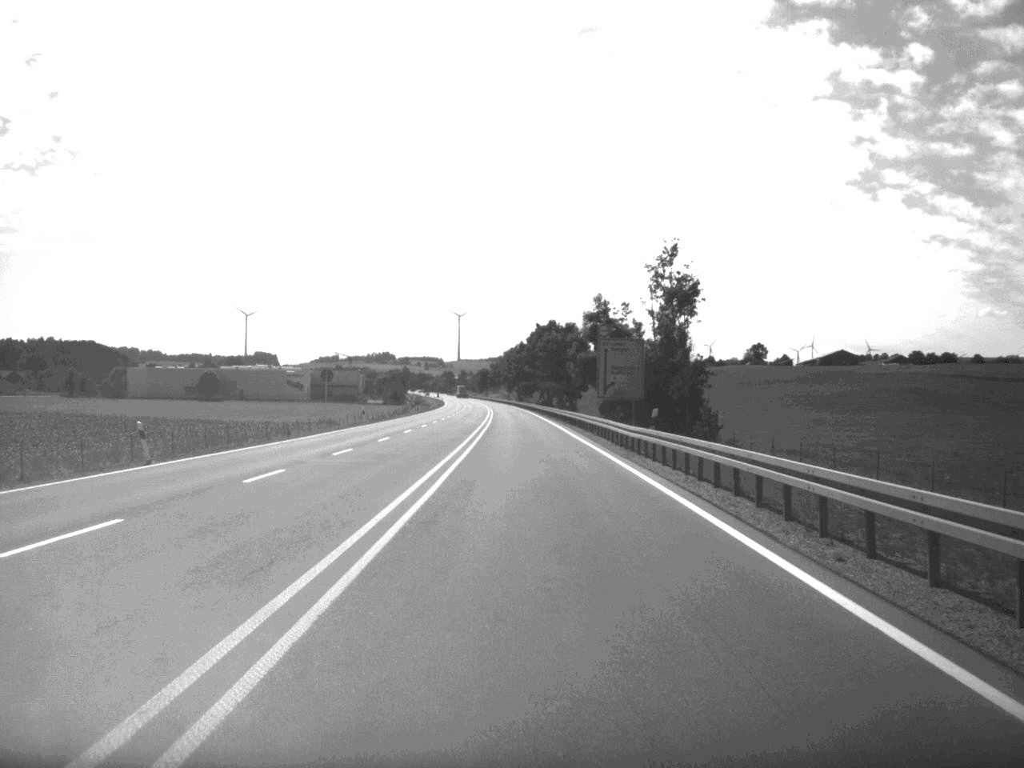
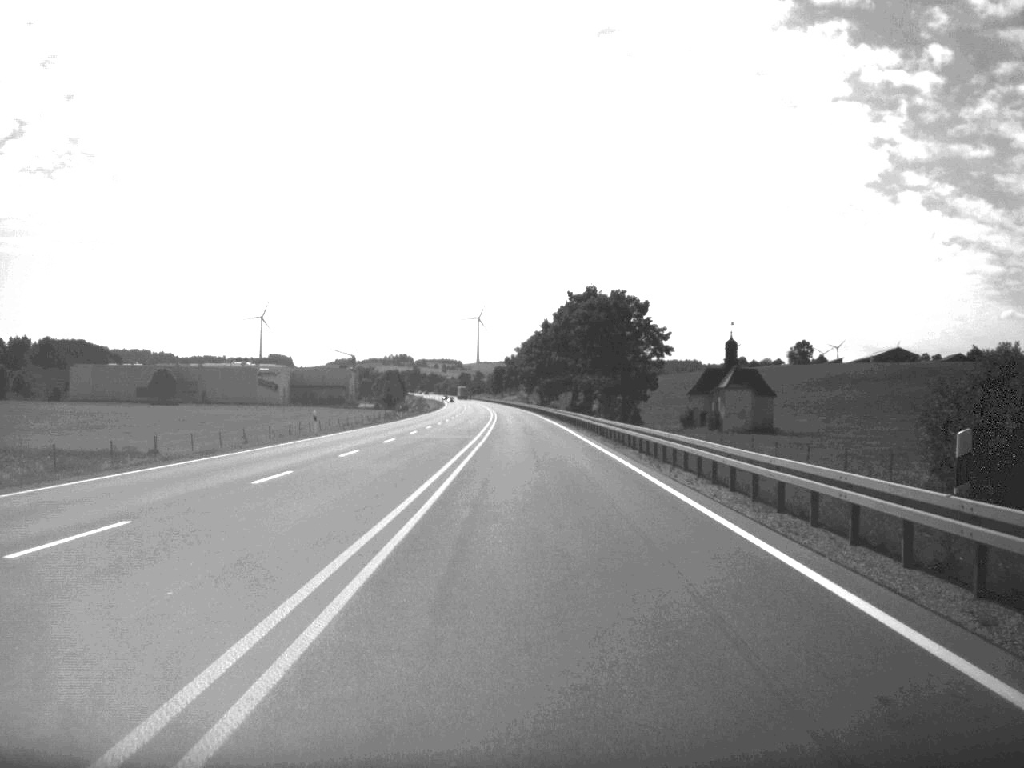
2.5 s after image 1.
(-0.8, +71.7) m; -1°
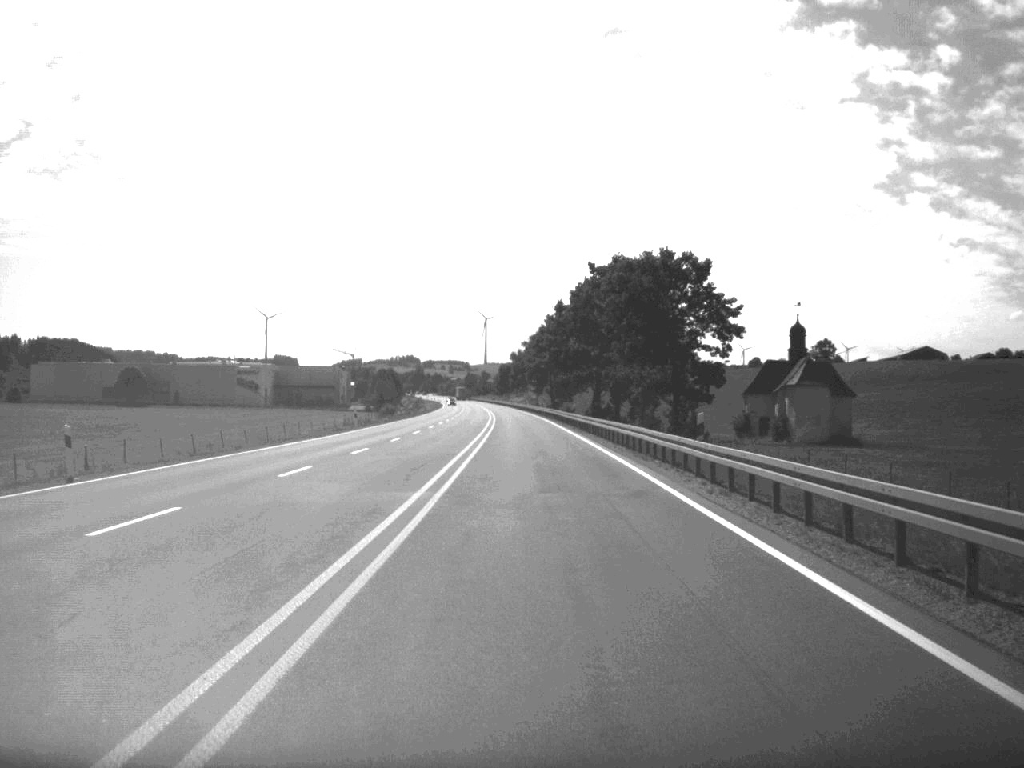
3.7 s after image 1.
(-0.1, +33.5) m; 0°
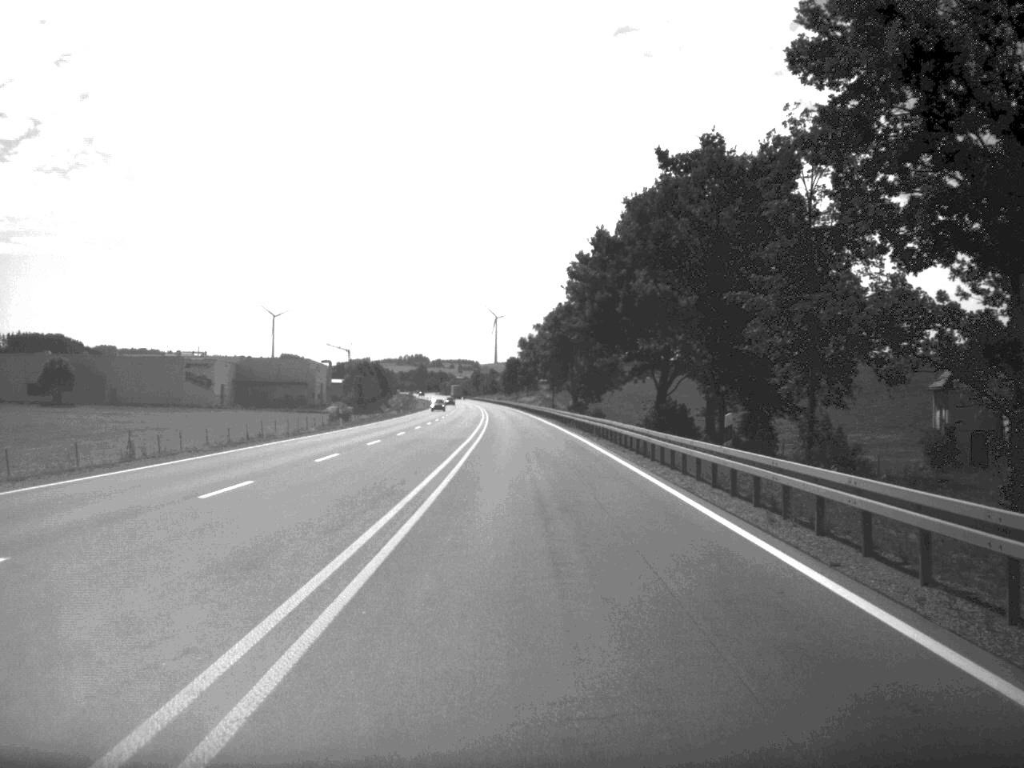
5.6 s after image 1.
(-0.3, +54.3) m; -1°
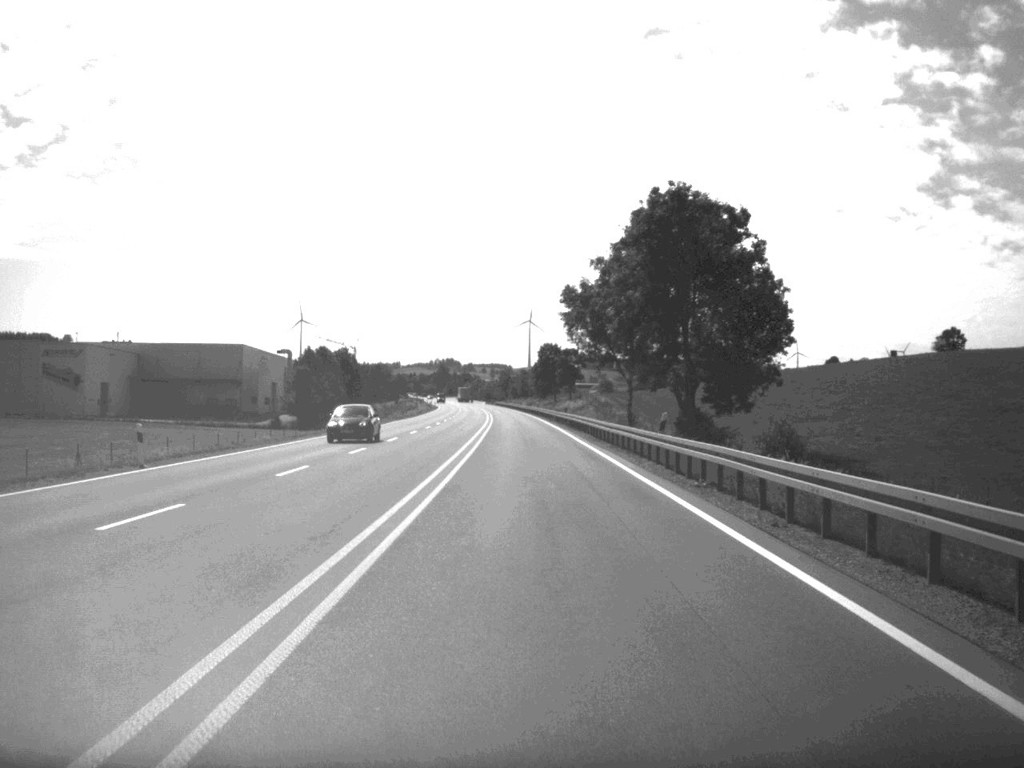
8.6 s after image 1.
(-1.3, +88.8) m; -2°
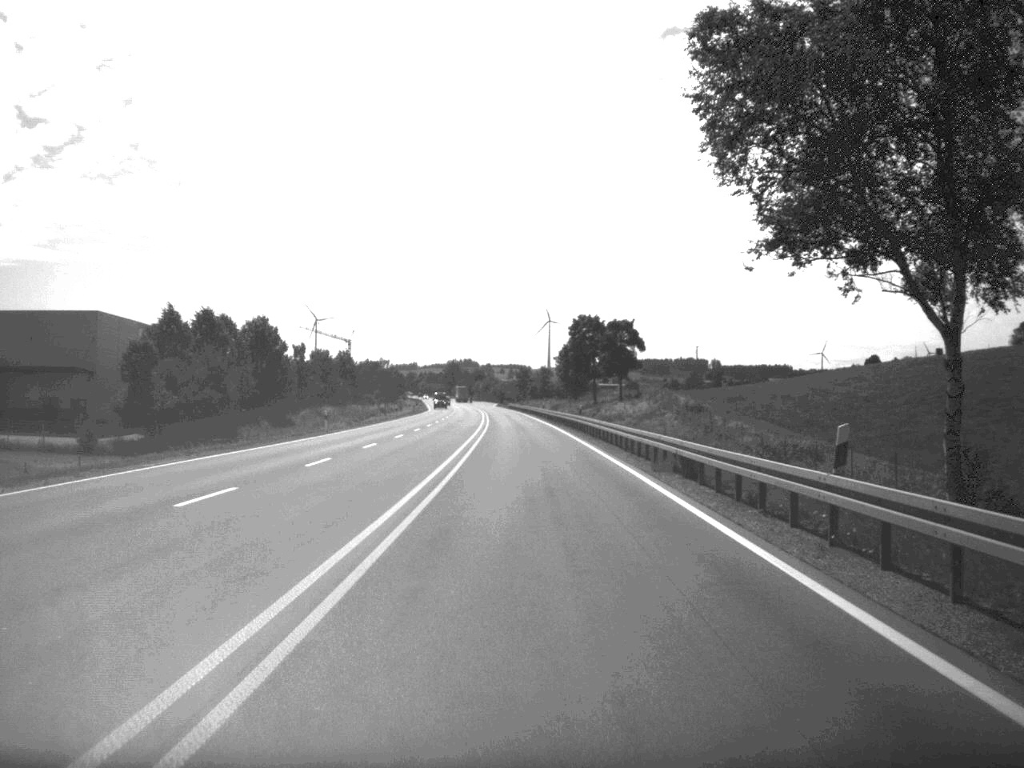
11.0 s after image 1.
(-0.6, +68.0) m; -1°
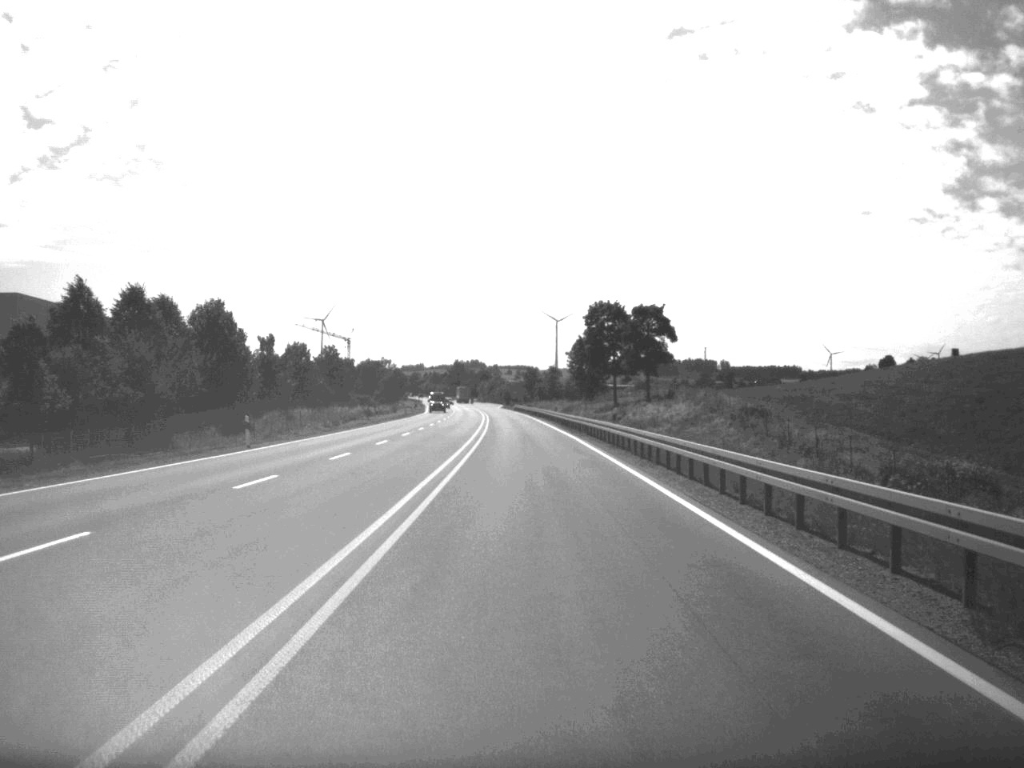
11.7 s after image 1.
(-0.1, +20.0) m; 0°
